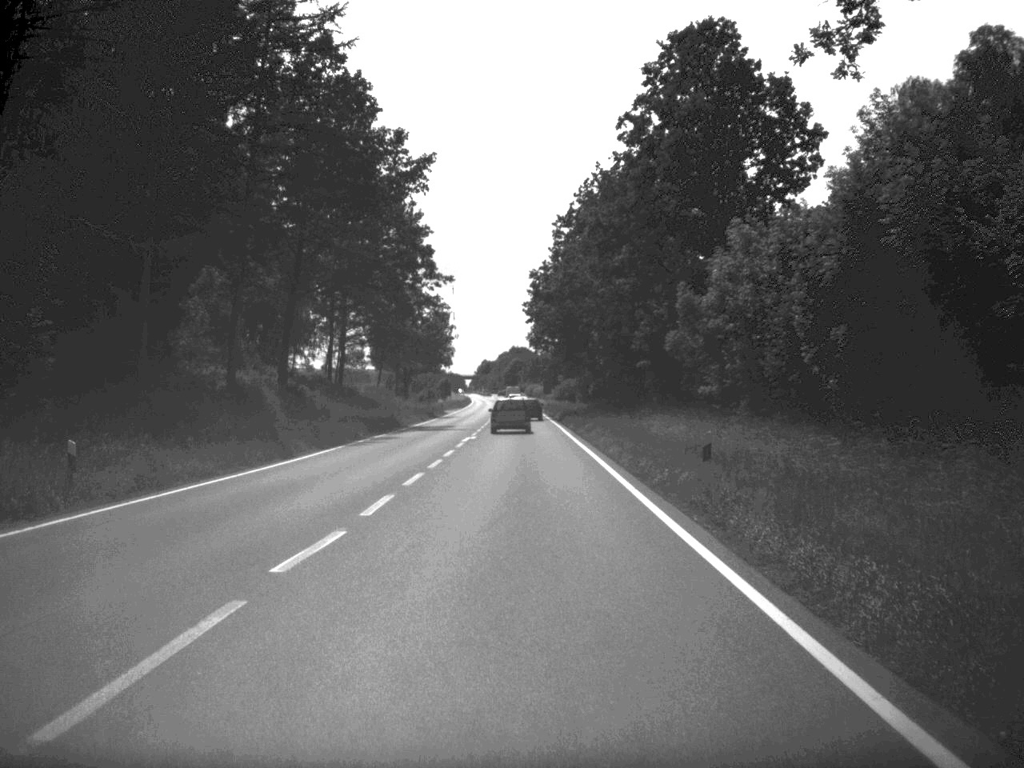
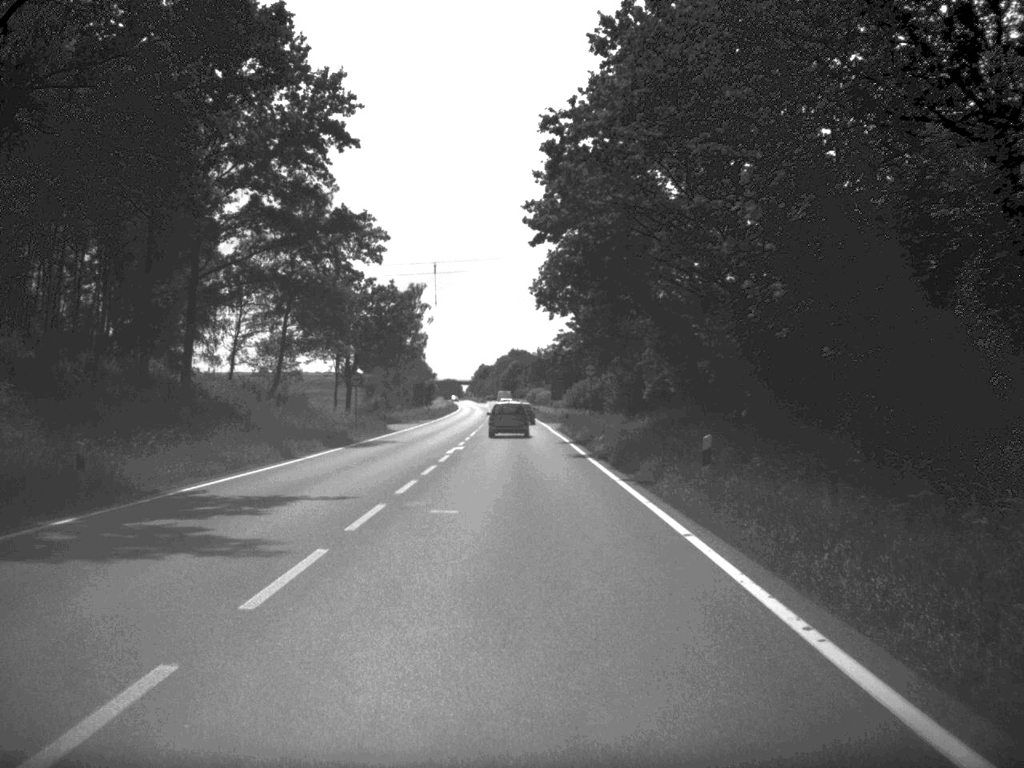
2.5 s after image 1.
(-0.1, +48.8) m; 0°
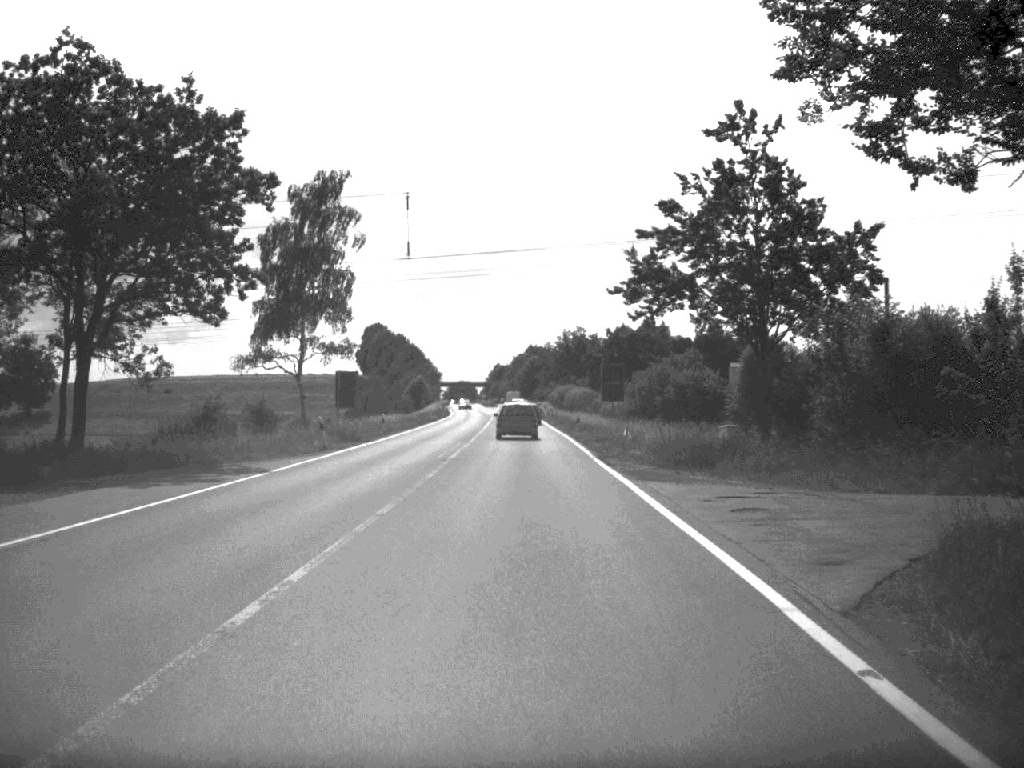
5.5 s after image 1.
(-0.4, +63.3) m; -1°
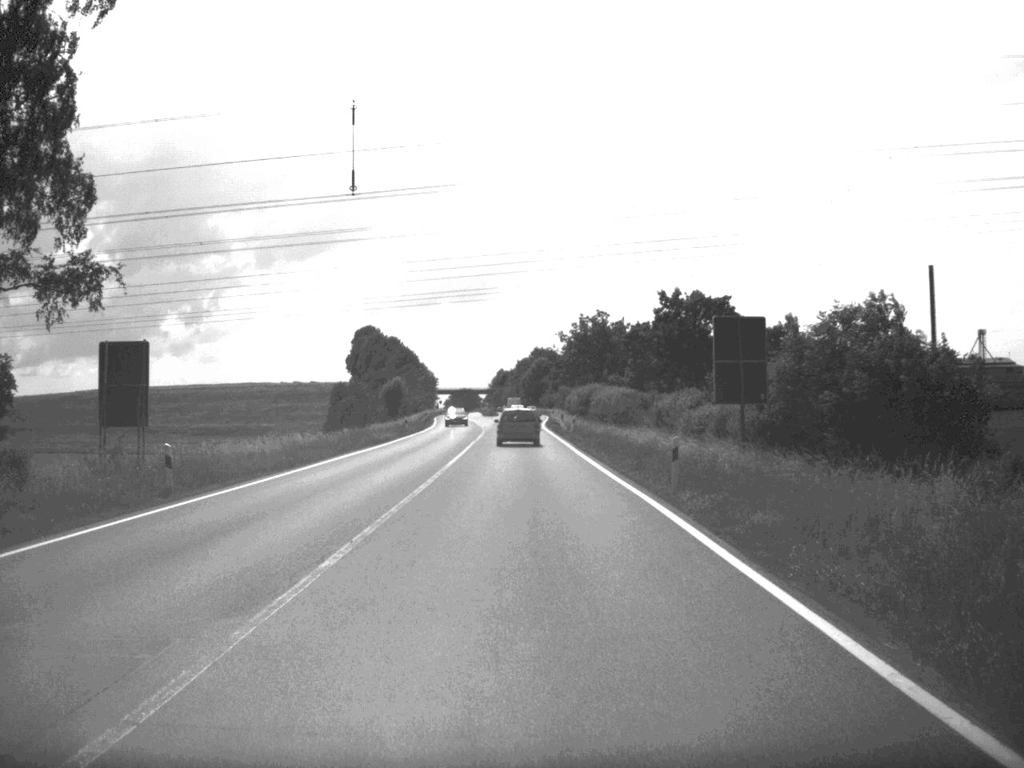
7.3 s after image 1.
(-0.1, +39.3) m; 0°
